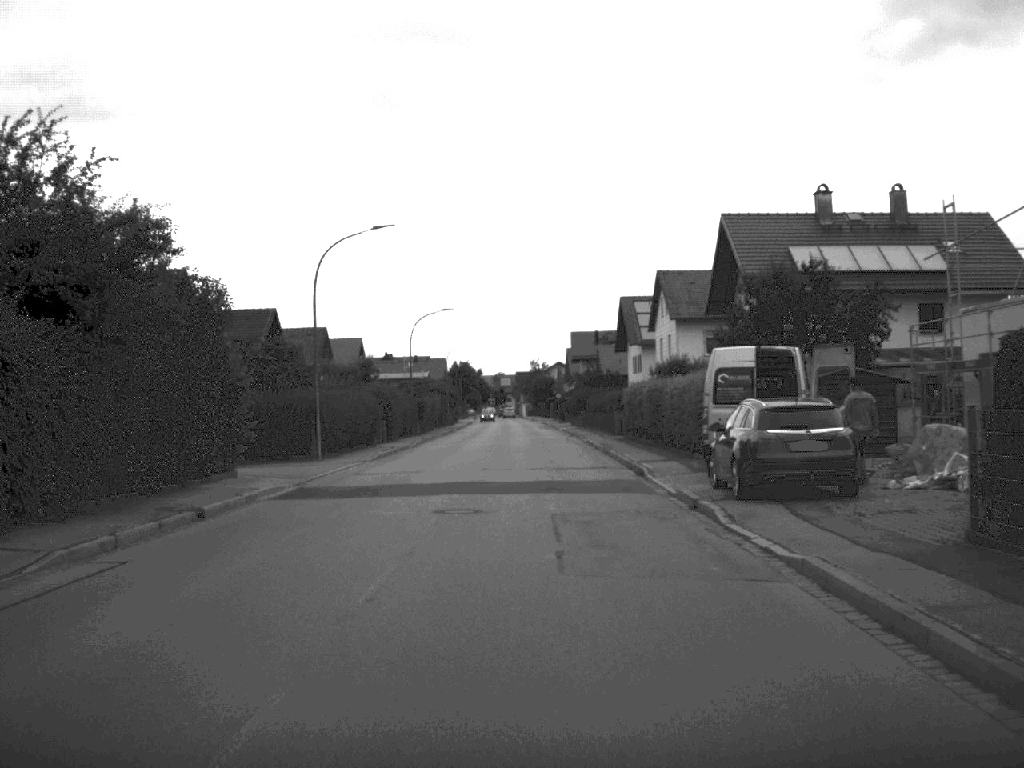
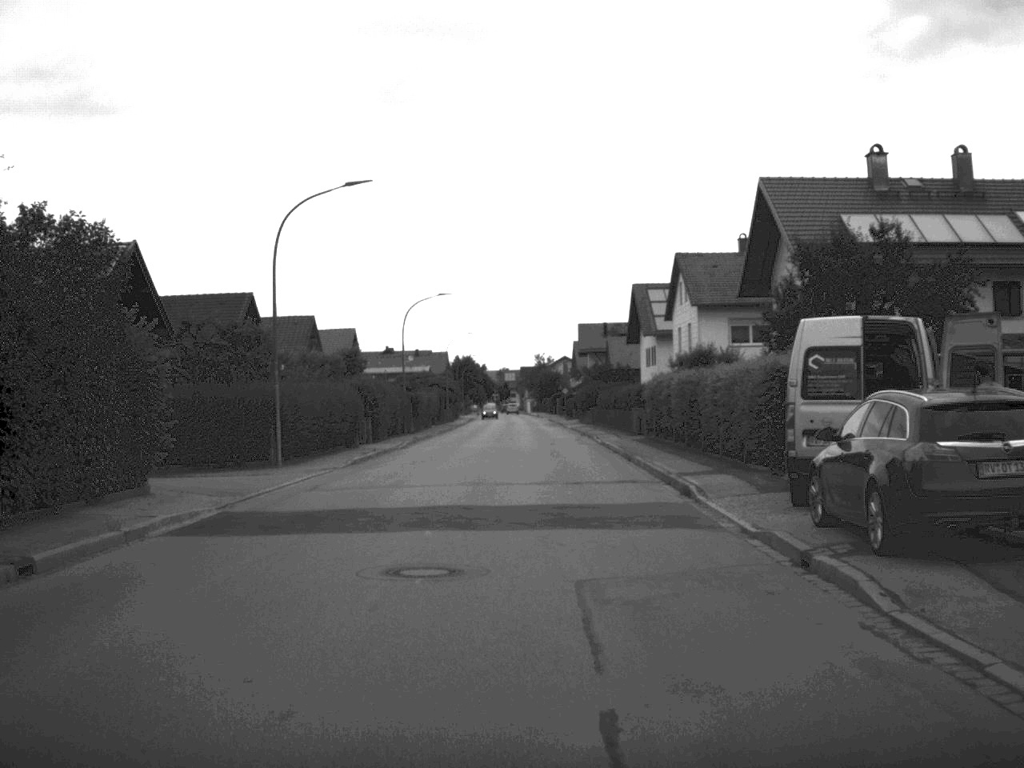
(0.0, +7.2) m; 0°
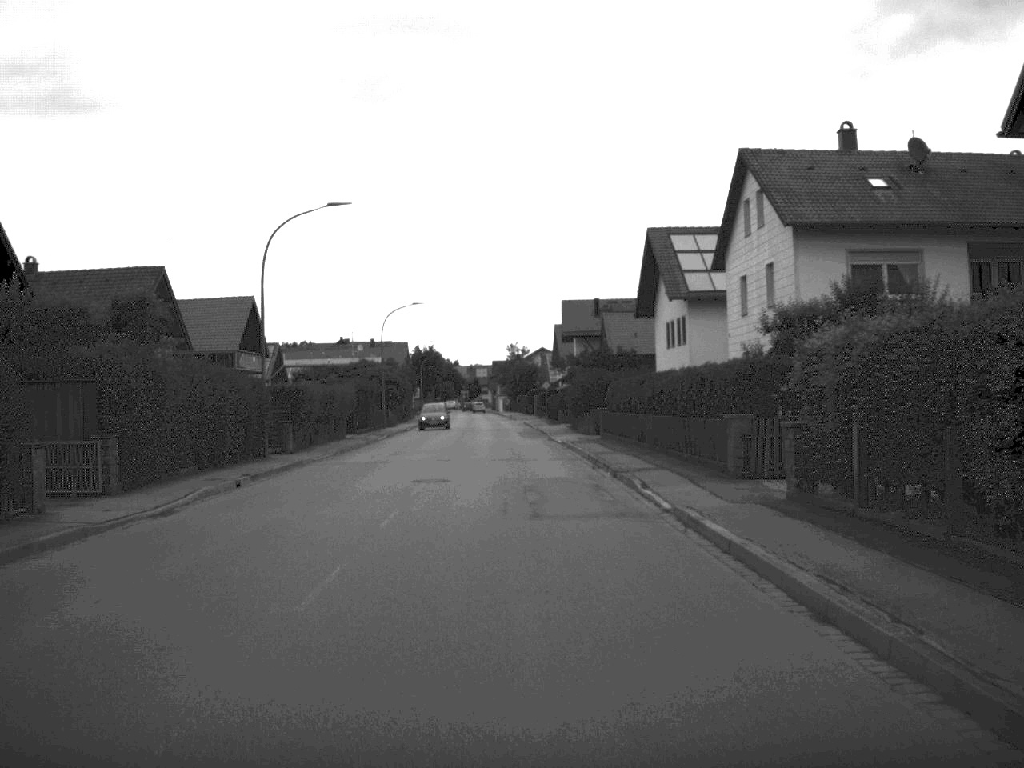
(+0.4, +29.6) m; +1°
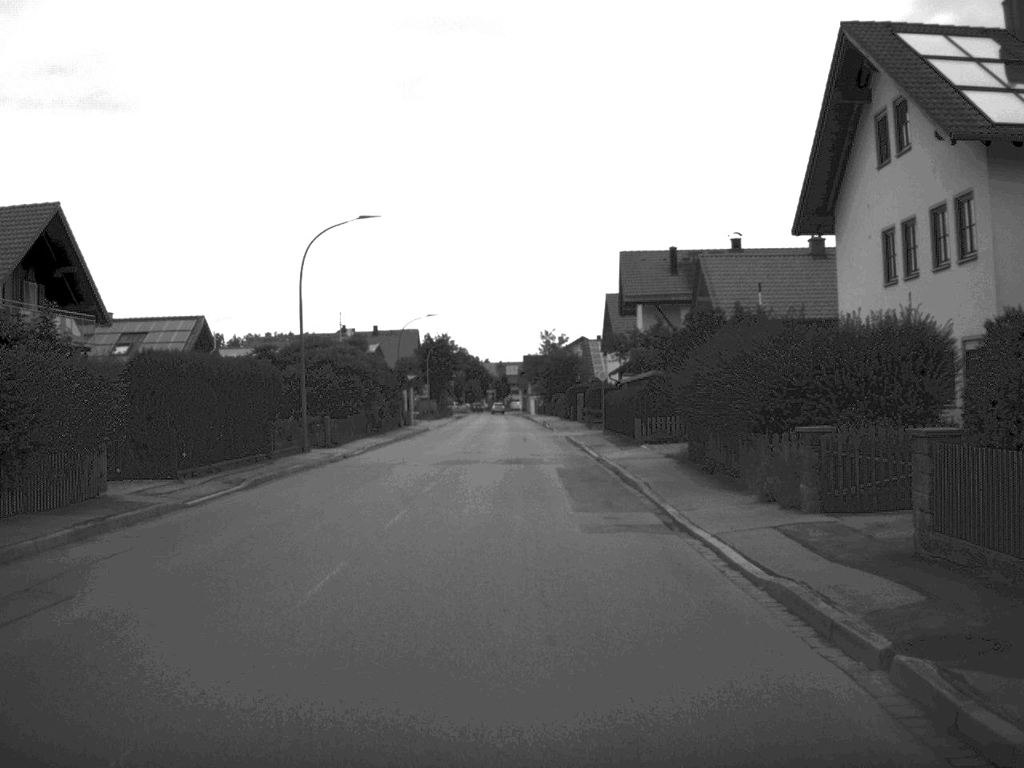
(-0.4, +35.6) m; -2°
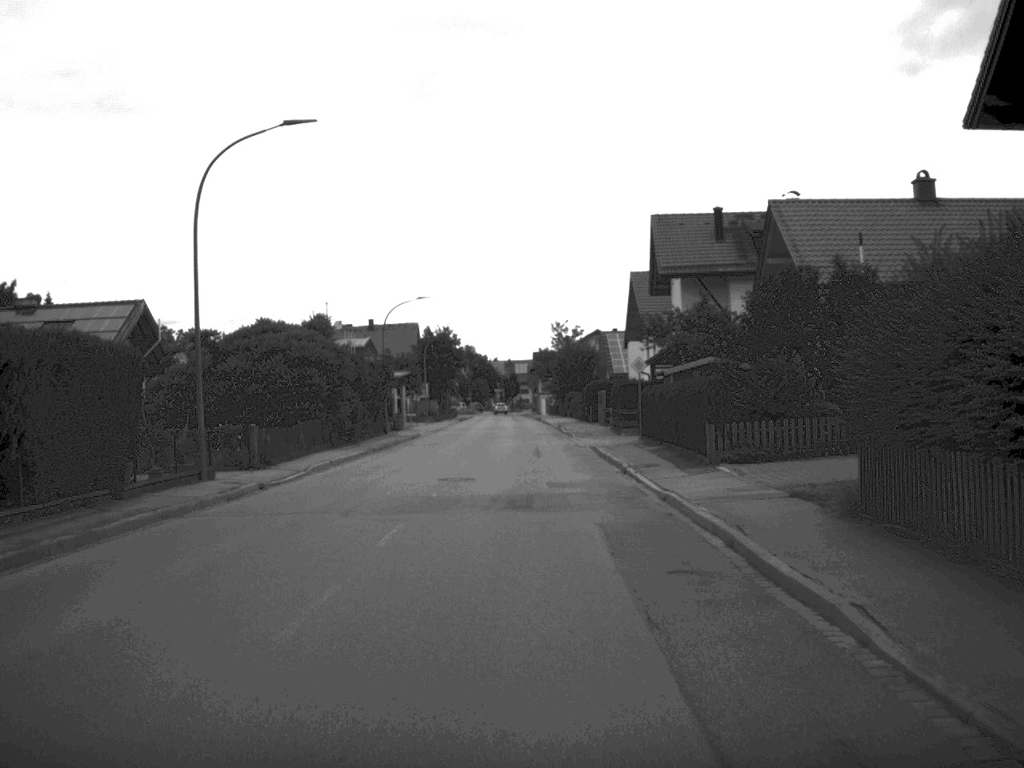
(-0.1, +13.9) m; 0°
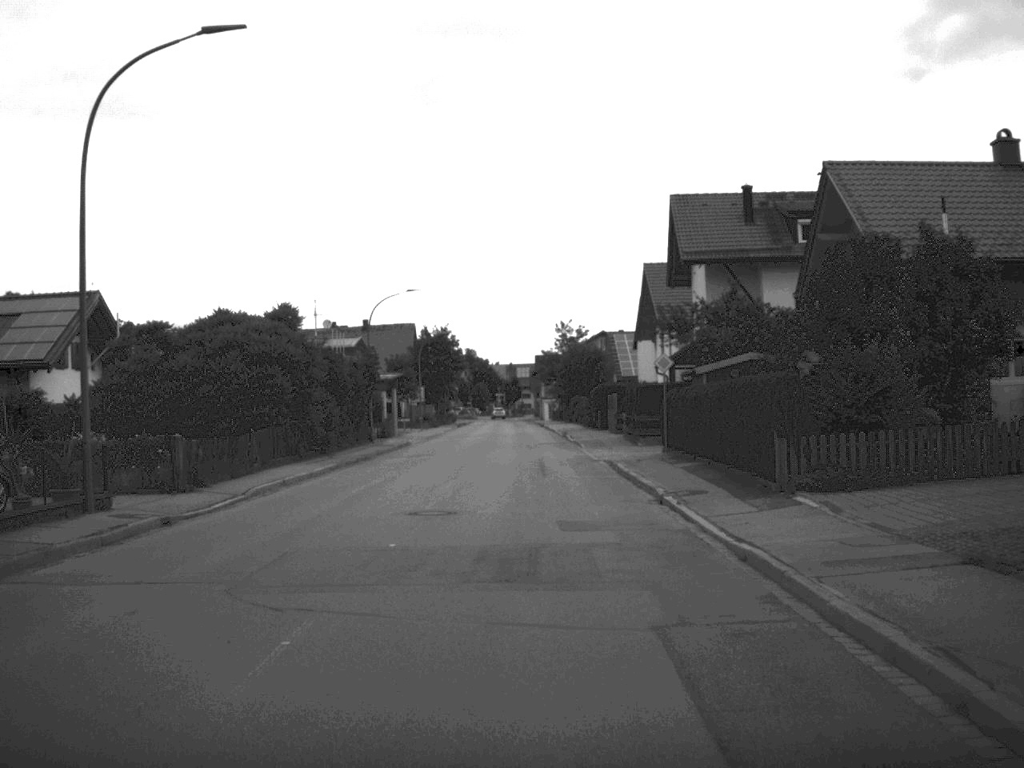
(0.0, +7.1) m; 0°
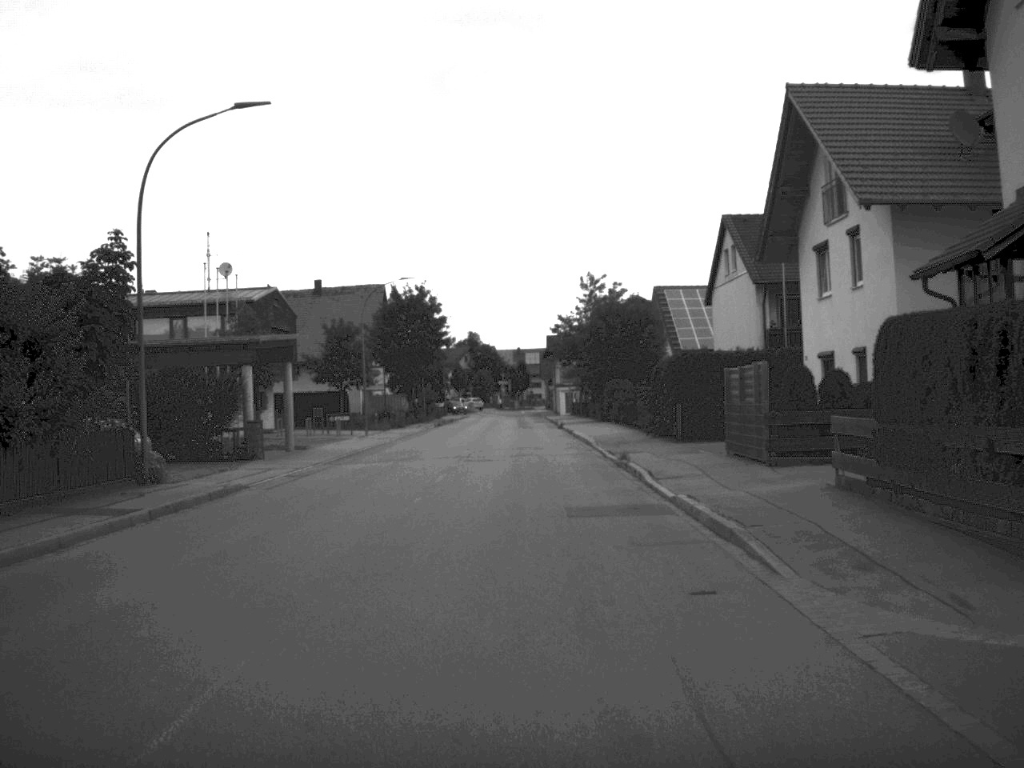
(0.0, +36.8) m; -1°
